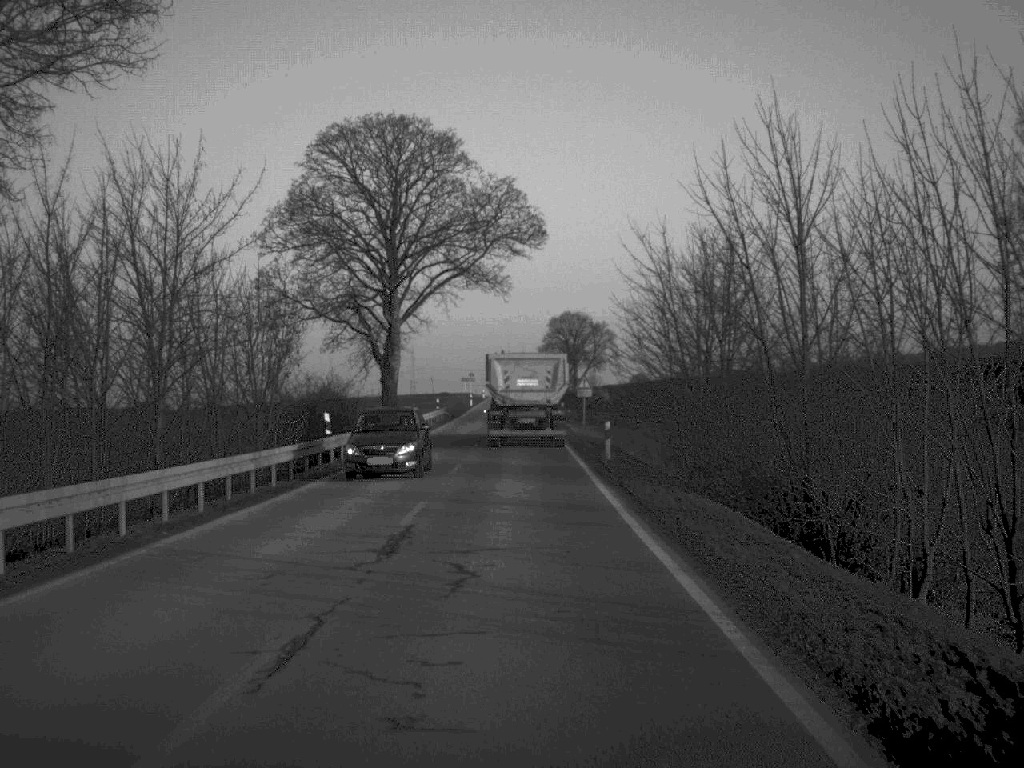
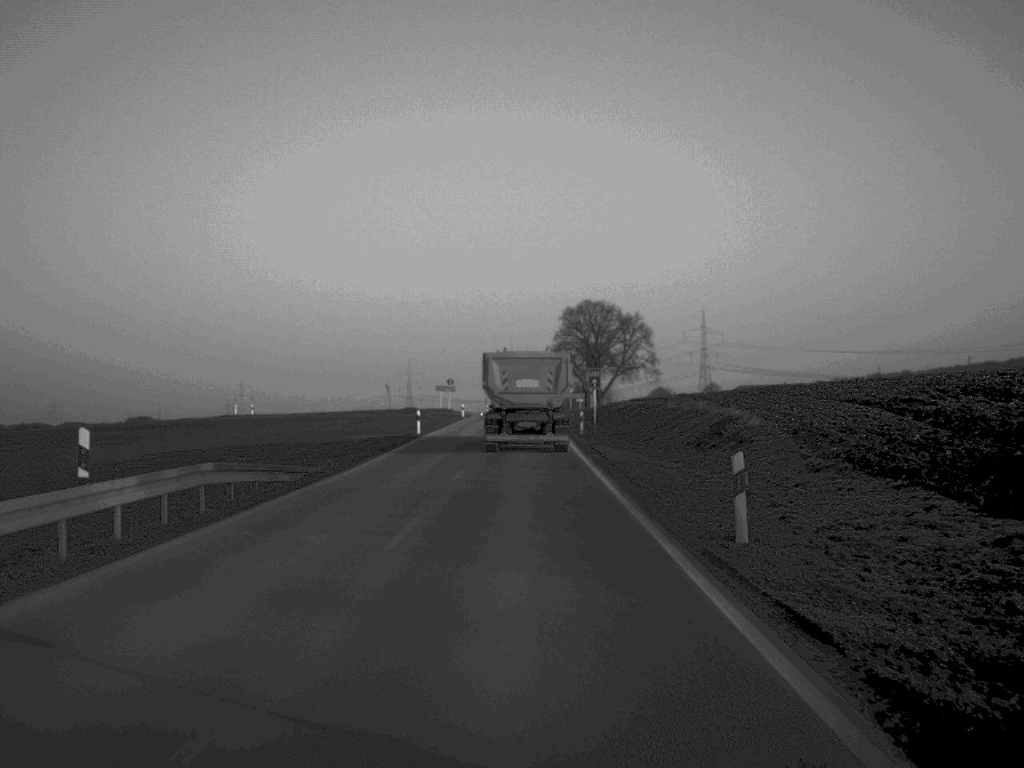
(-0.1, +60.5) m; 0°
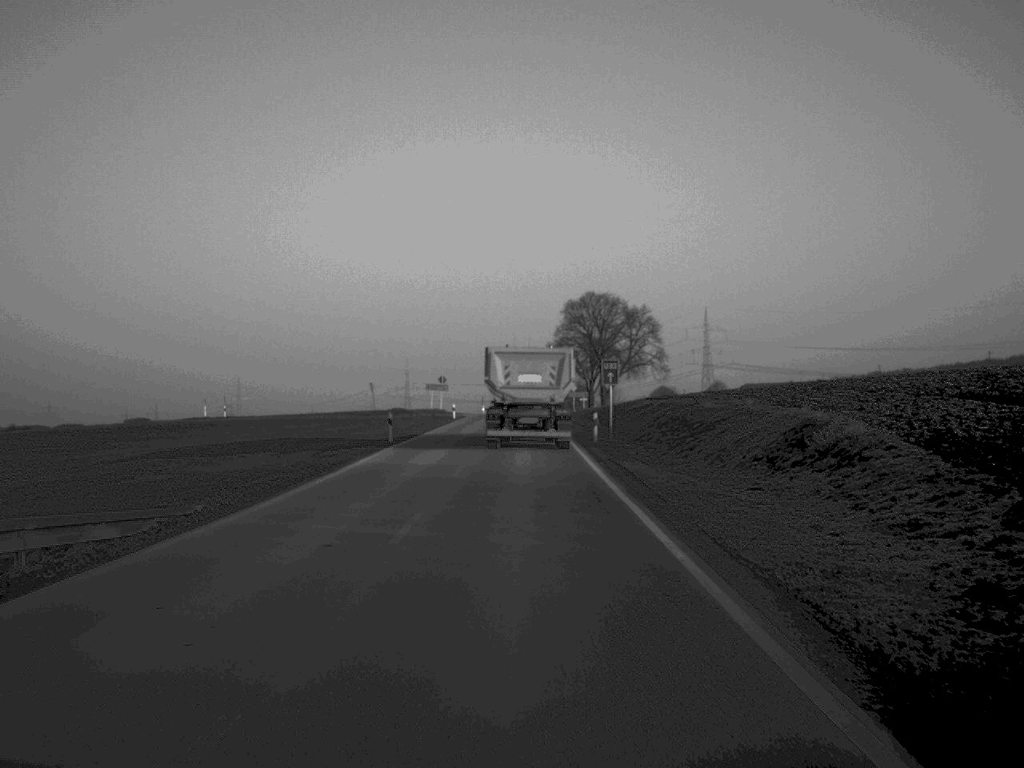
(0.0, +11.2) m; 0°
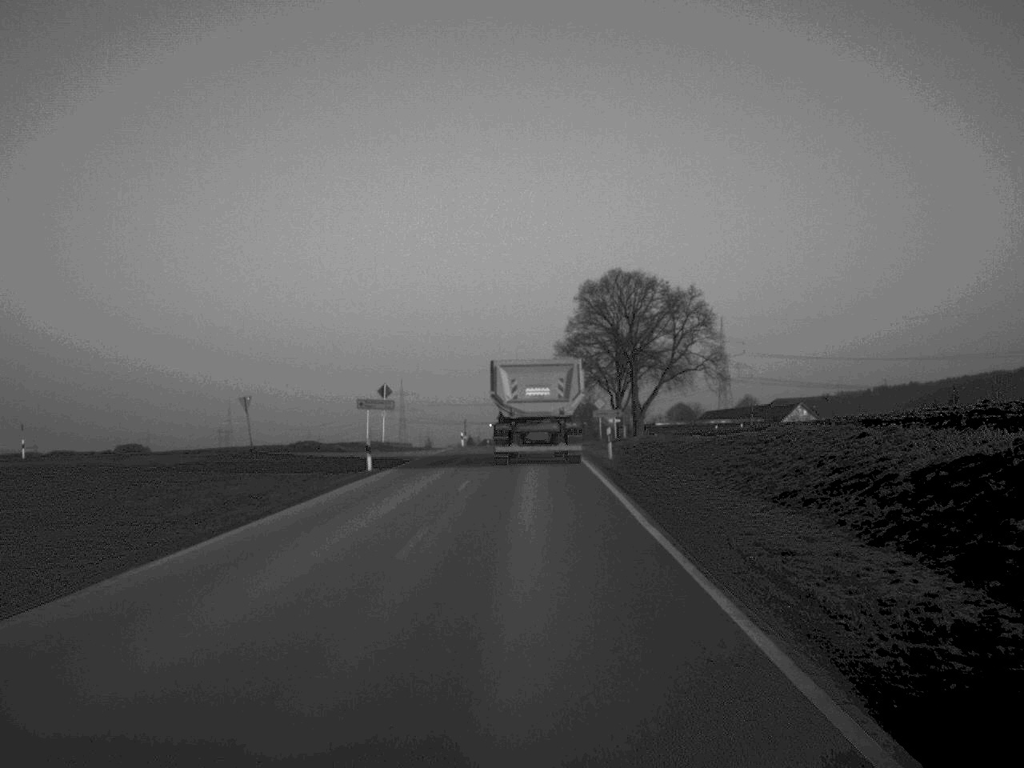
(0.0, +46.7) m; 0°
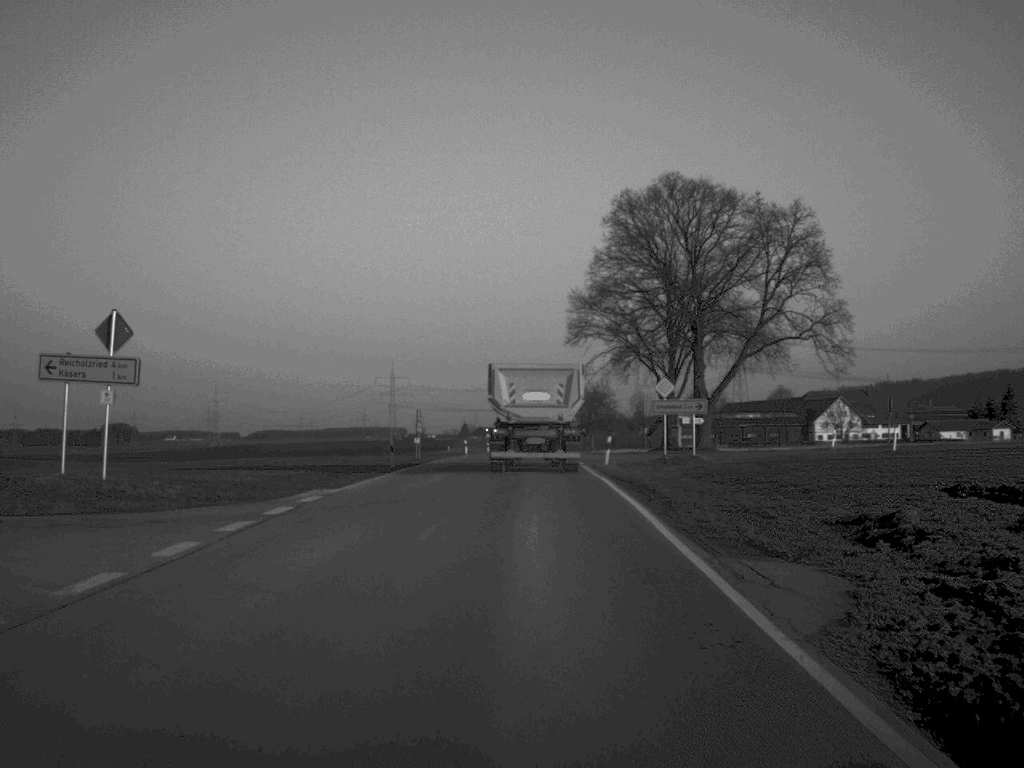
(+0.1, +44.1) m; 0°
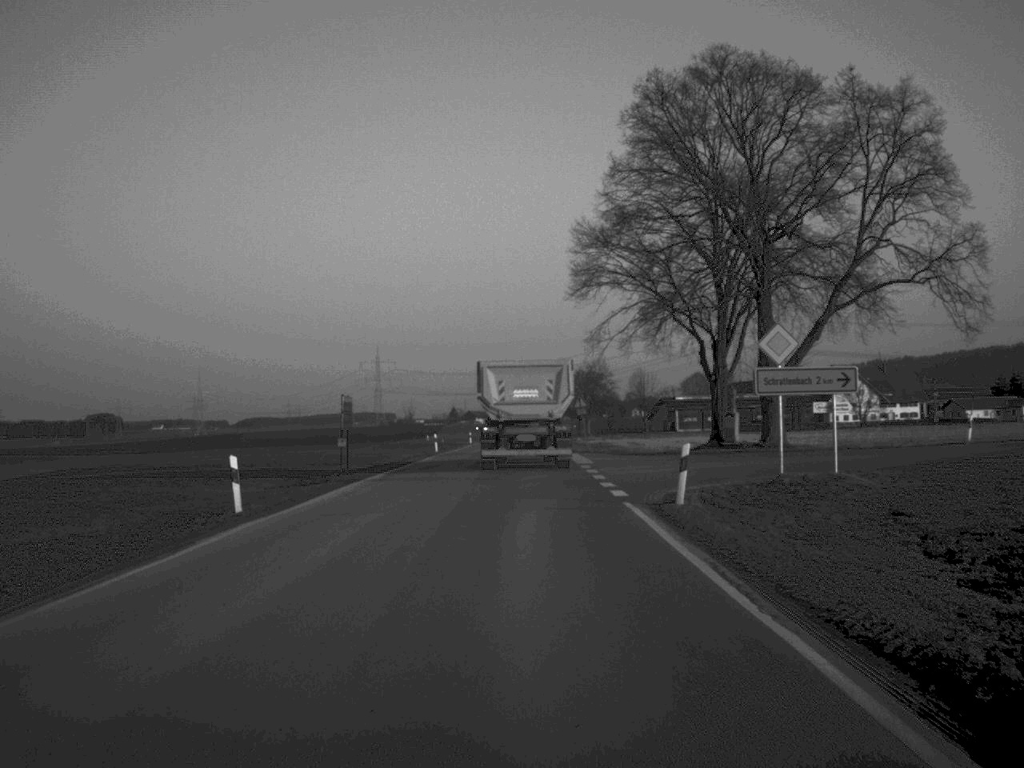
(+0.1, +22.6) m; +1°
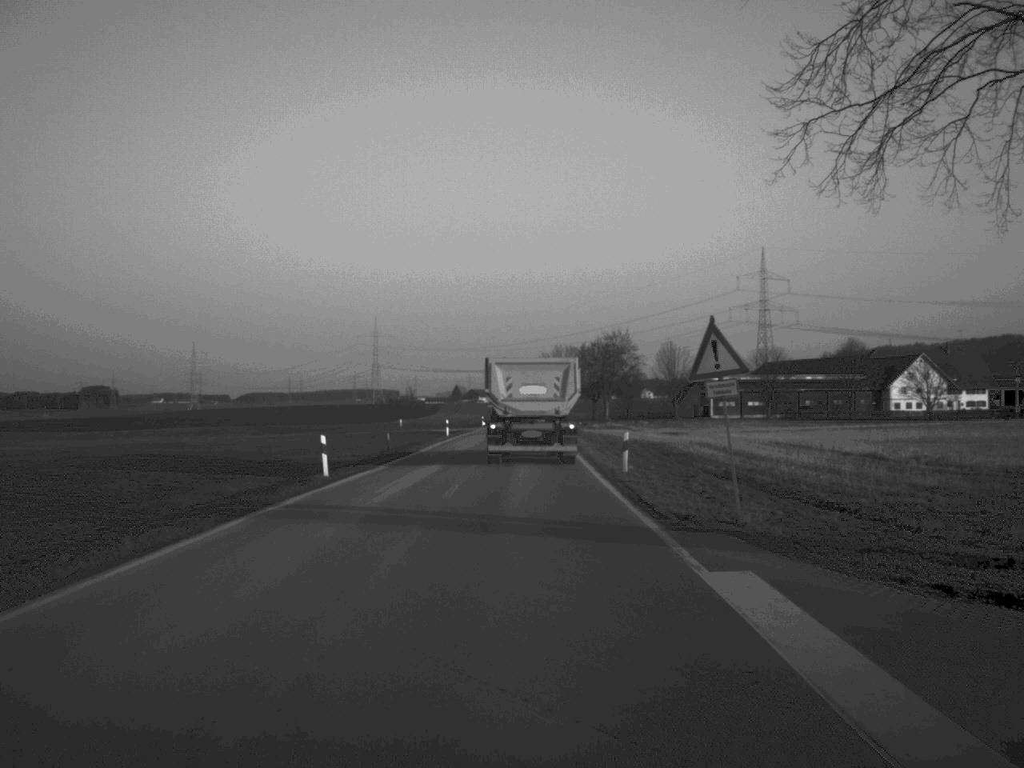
(0.0, +40.2) m; 0°
